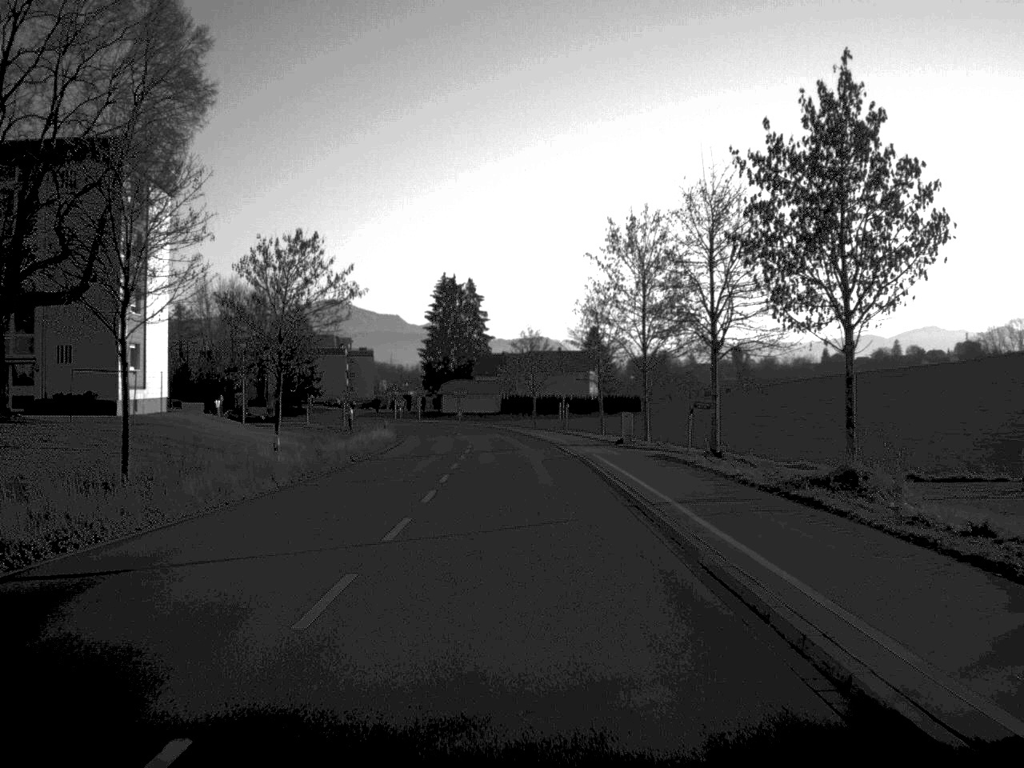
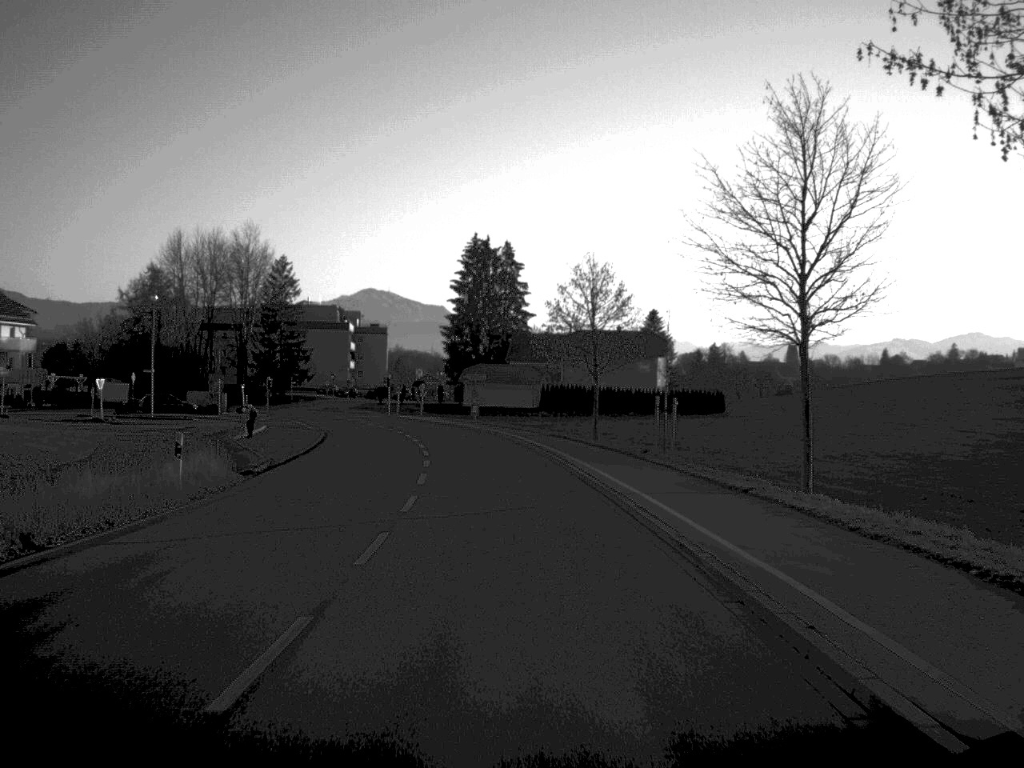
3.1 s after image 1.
(-0.4, +44.2) m; -2°
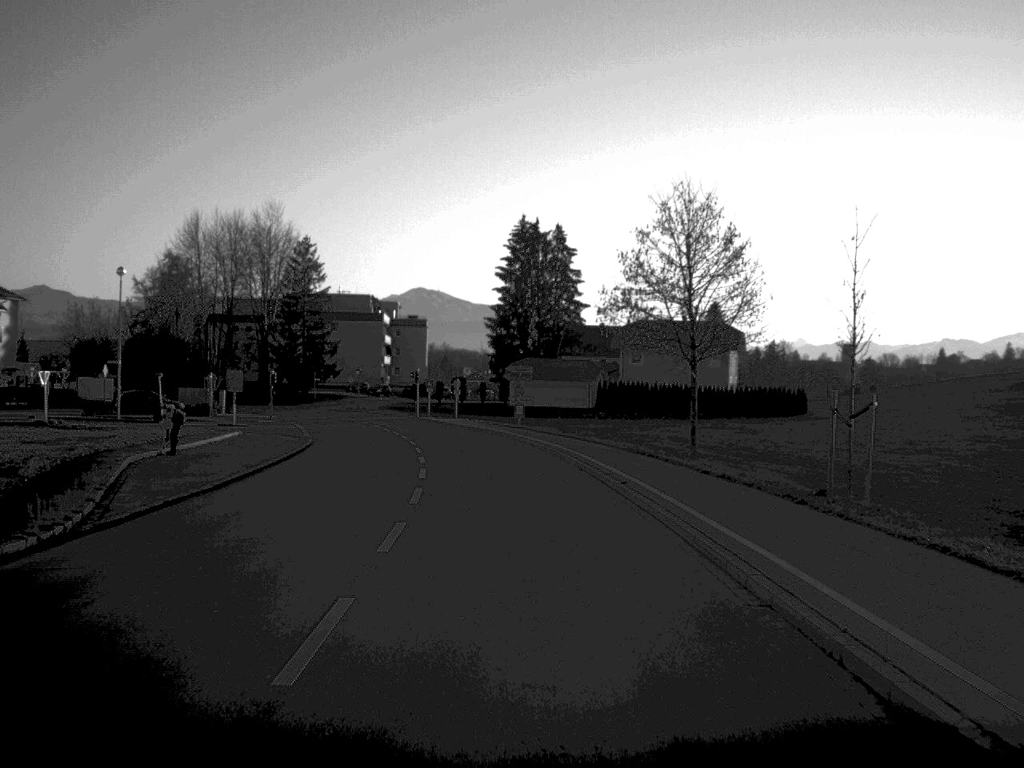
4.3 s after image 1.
(-0.3, +17.4) m; -2°
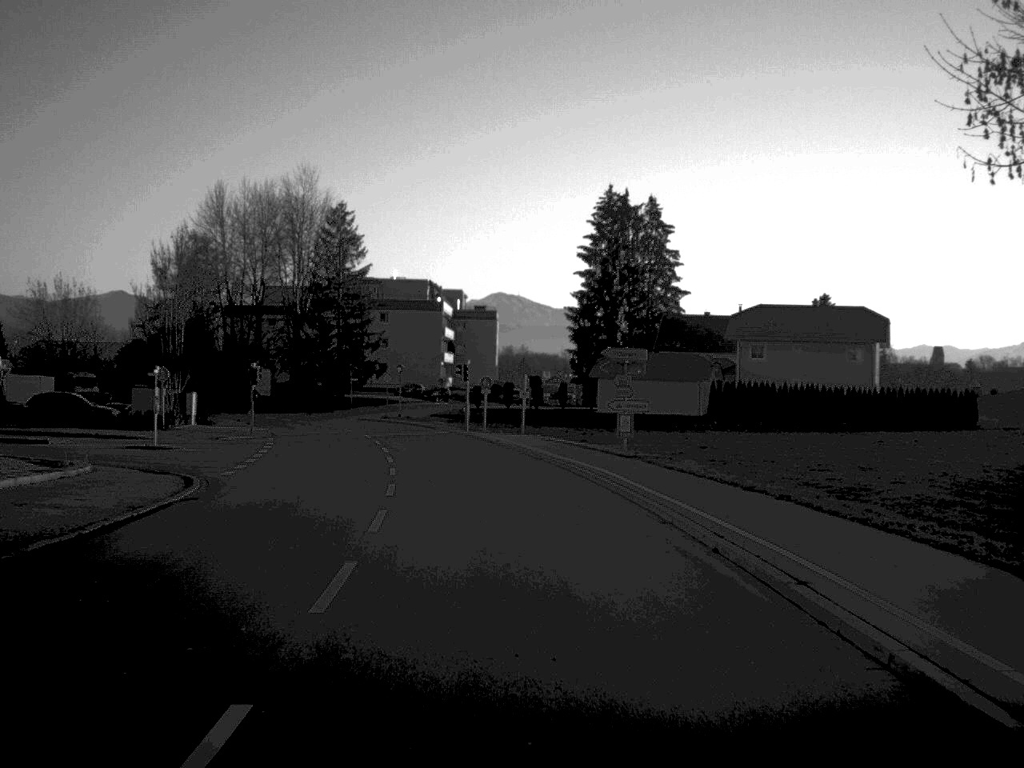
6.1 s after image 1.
(-0.8, +27.4) m; -4°
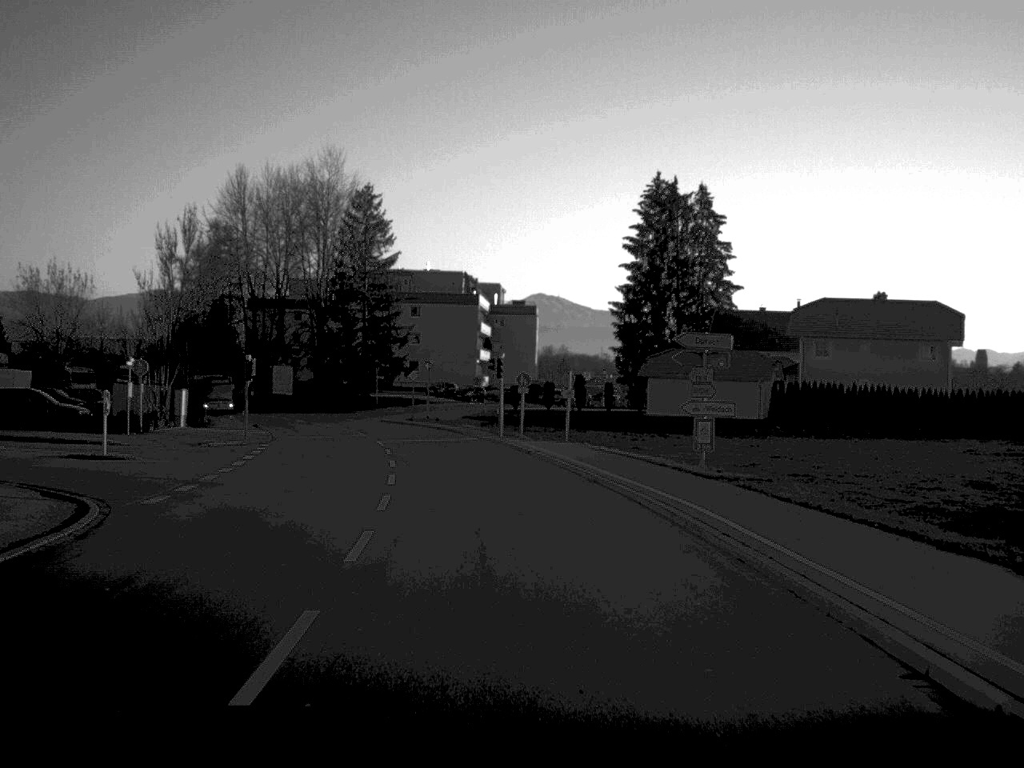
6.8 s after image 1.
(-0.1, +9.1) m; -2°
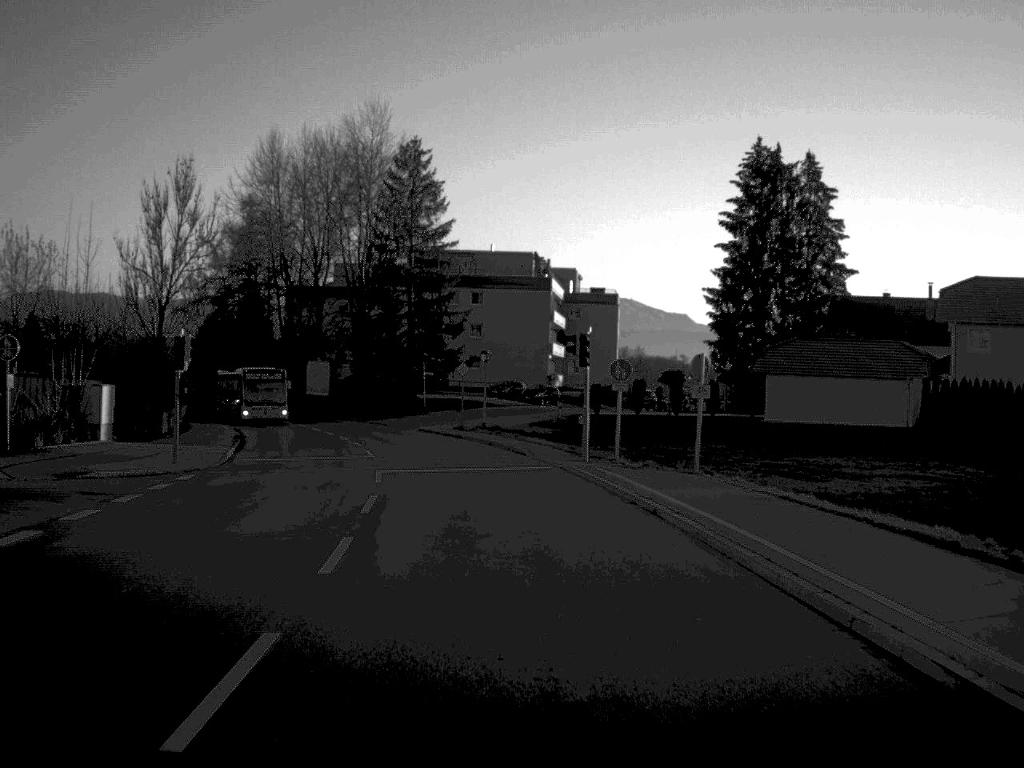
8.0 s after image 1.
(-0.6, +18.9) m; -3°
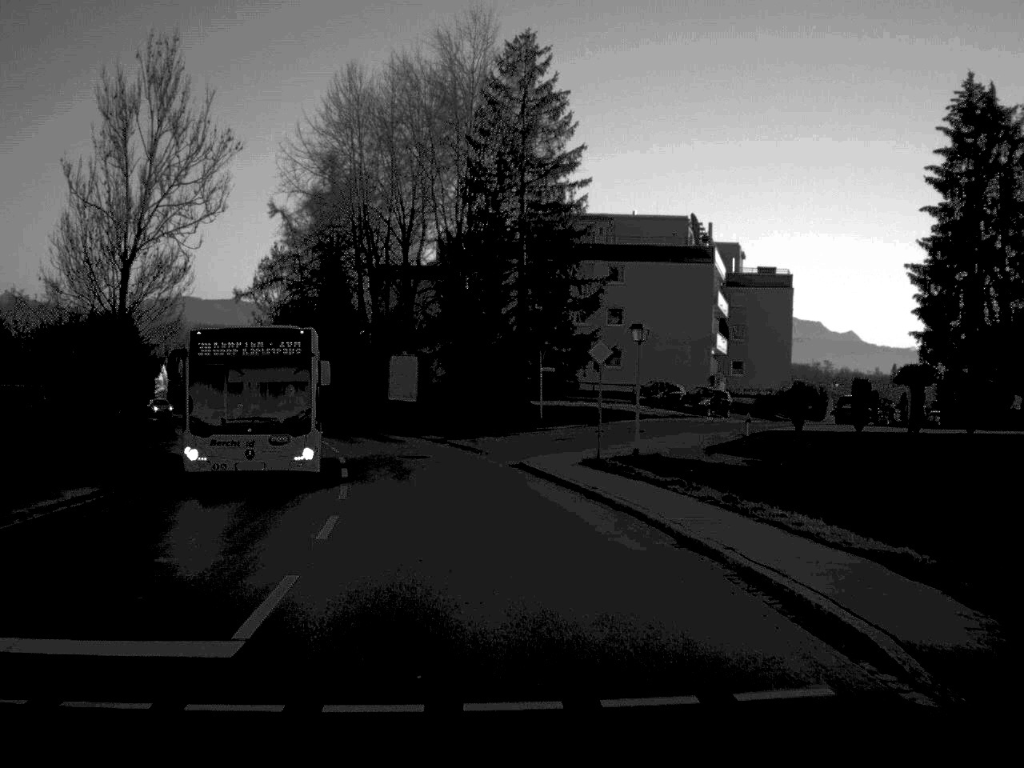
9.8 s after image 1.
(-1.2, +25.7) m; -6°
